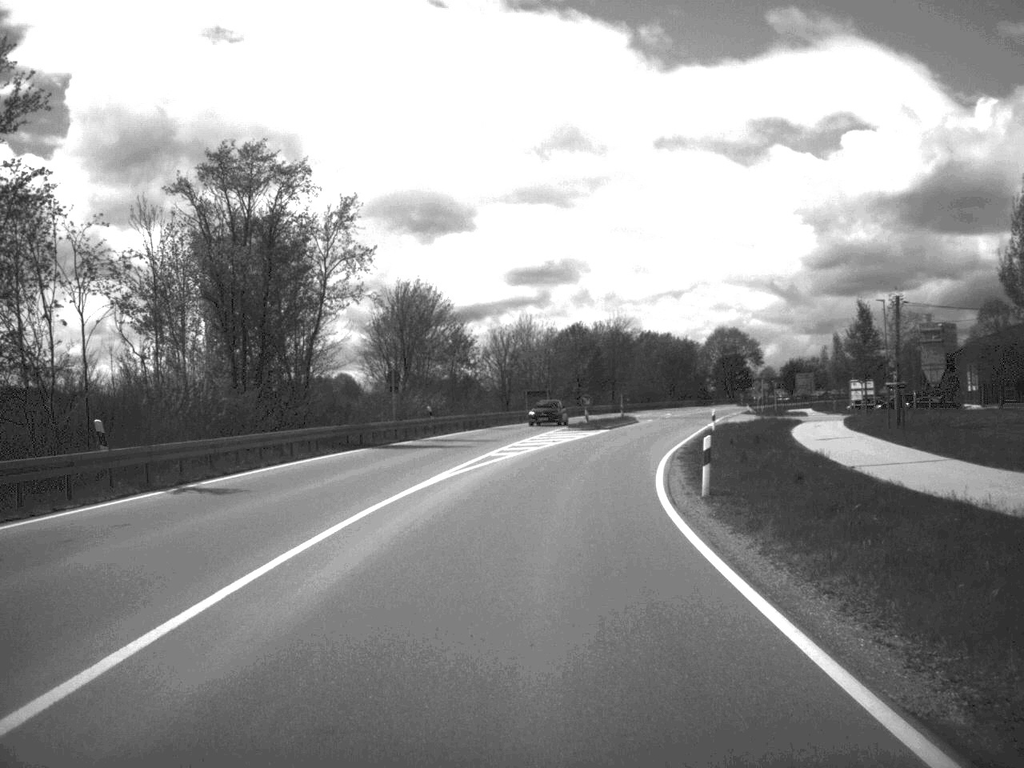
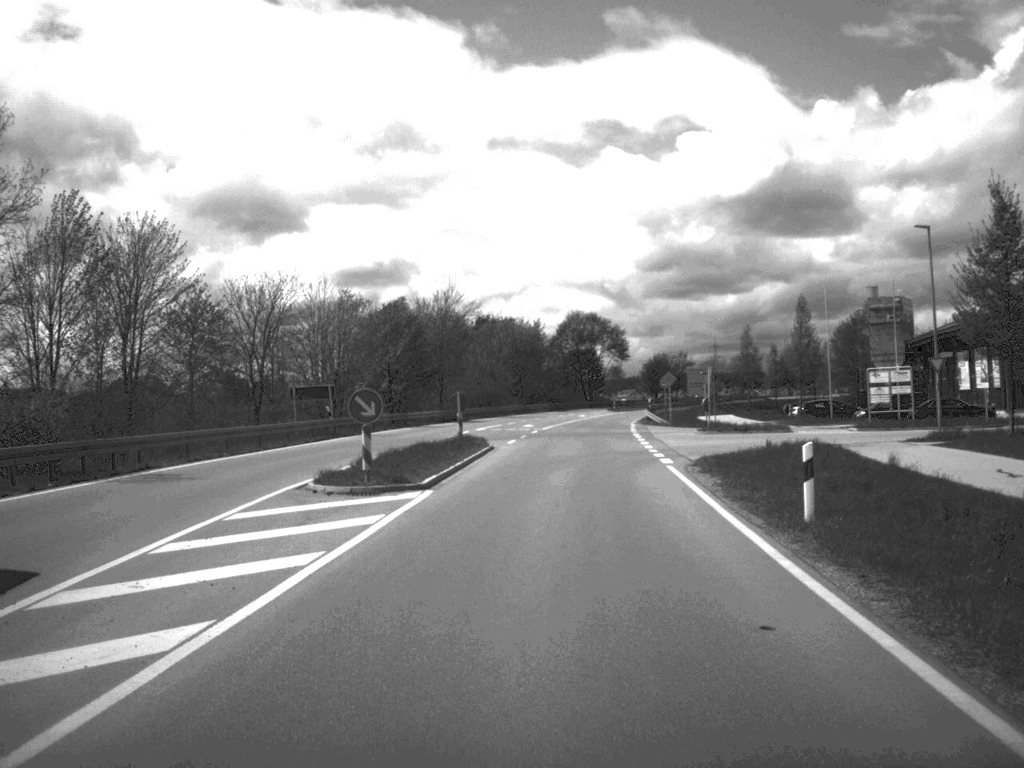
(+2.6, +40.3) m; +8°
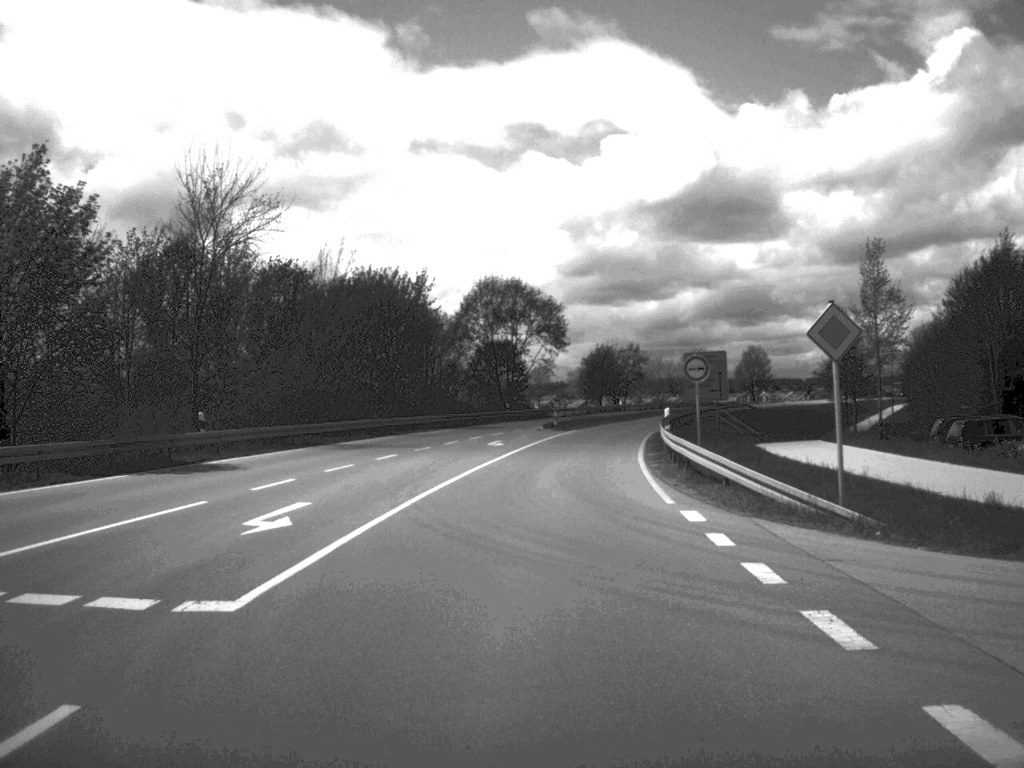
(+2.2, +51.8) m; +3°
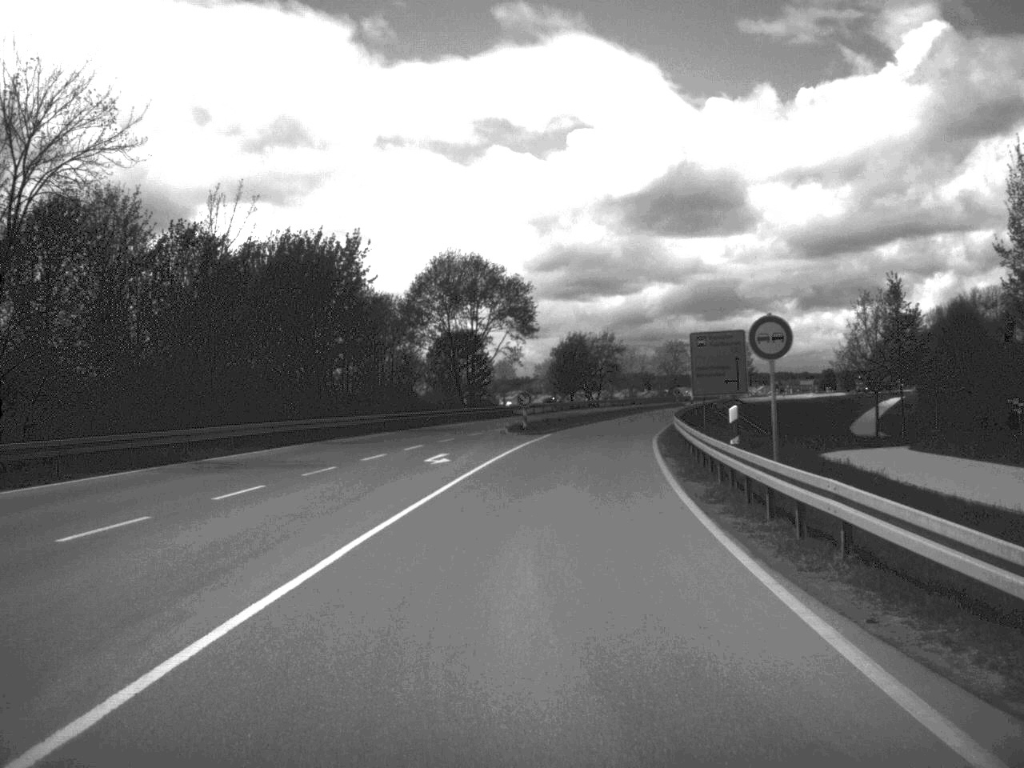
(+0.2, +15.2) m; +2°
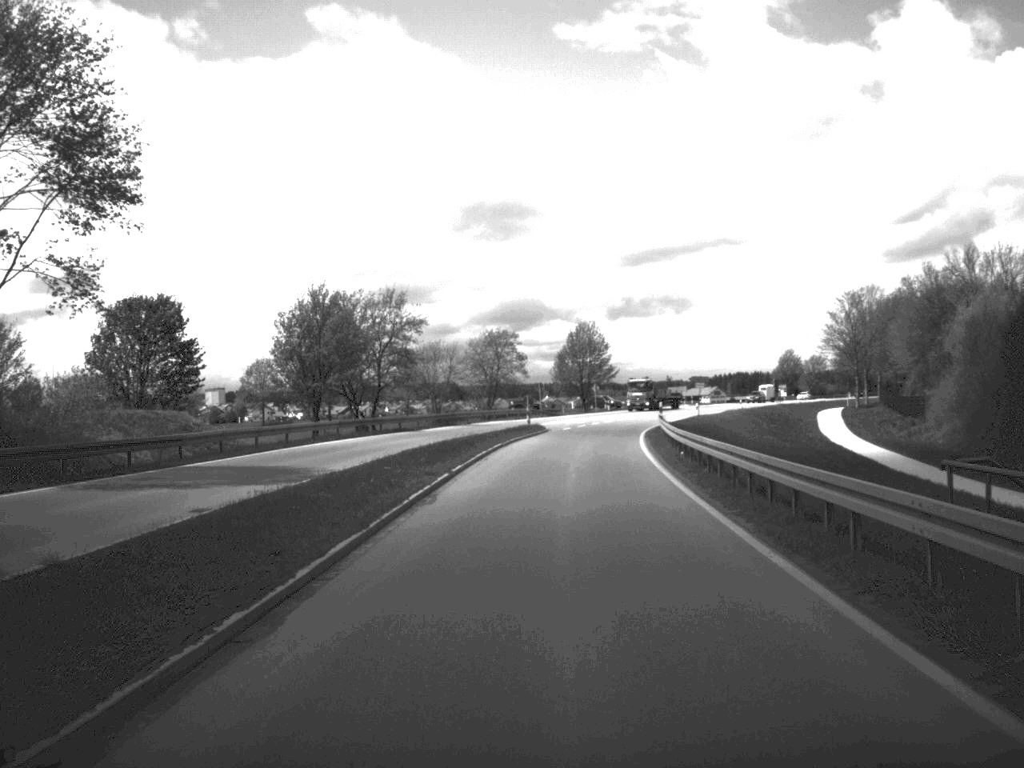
(+5.0, +64.9) m; +9°
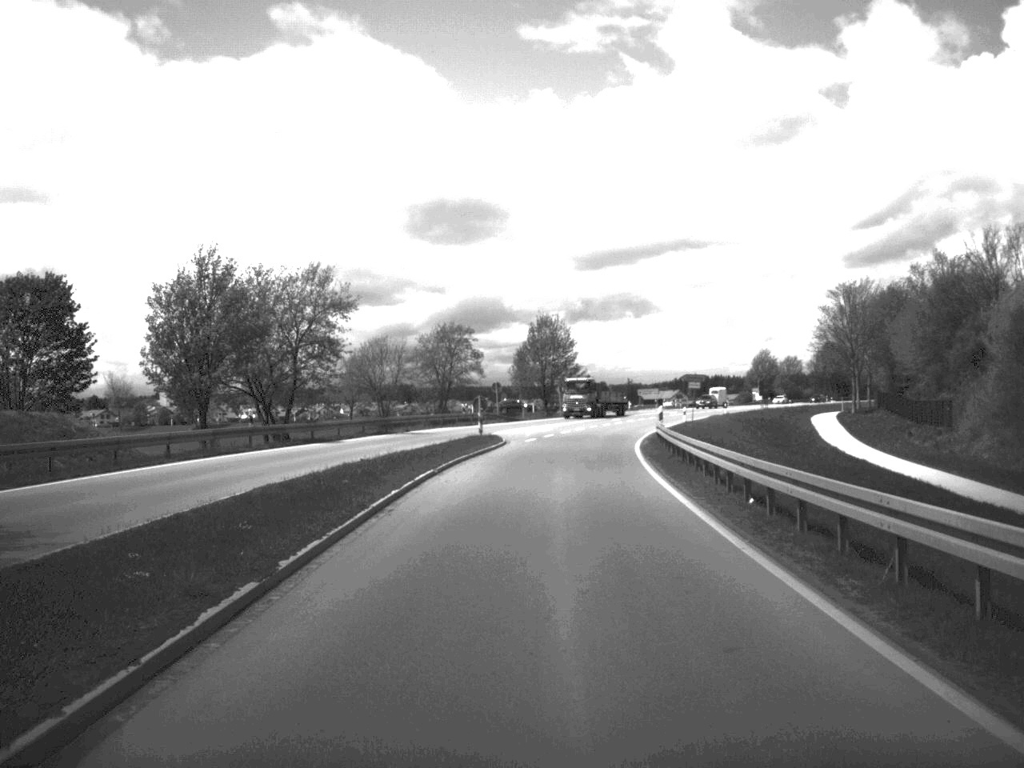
(+0.2, +15.2) m; +2°
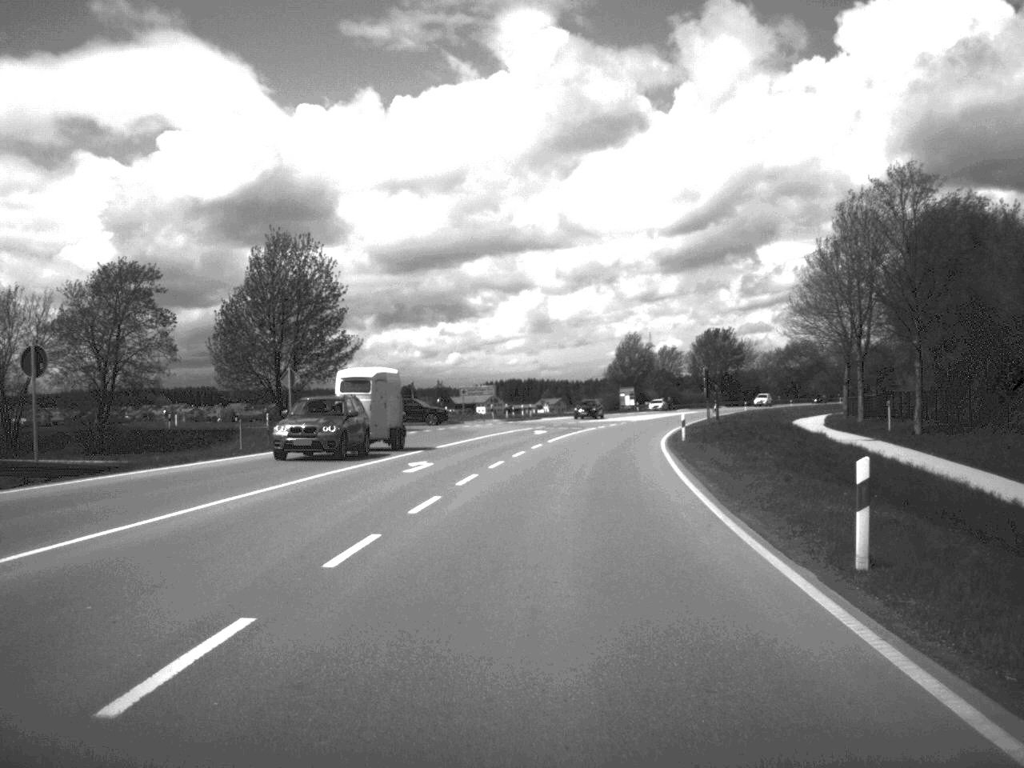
(+4.4, +64.8) m; +8°
